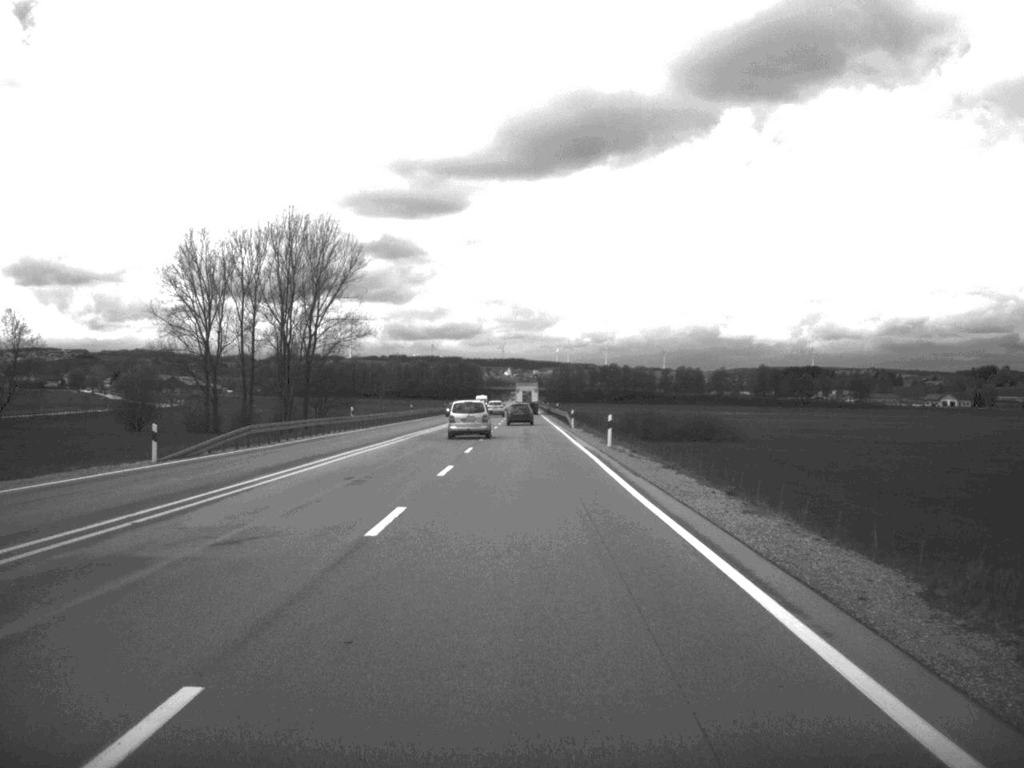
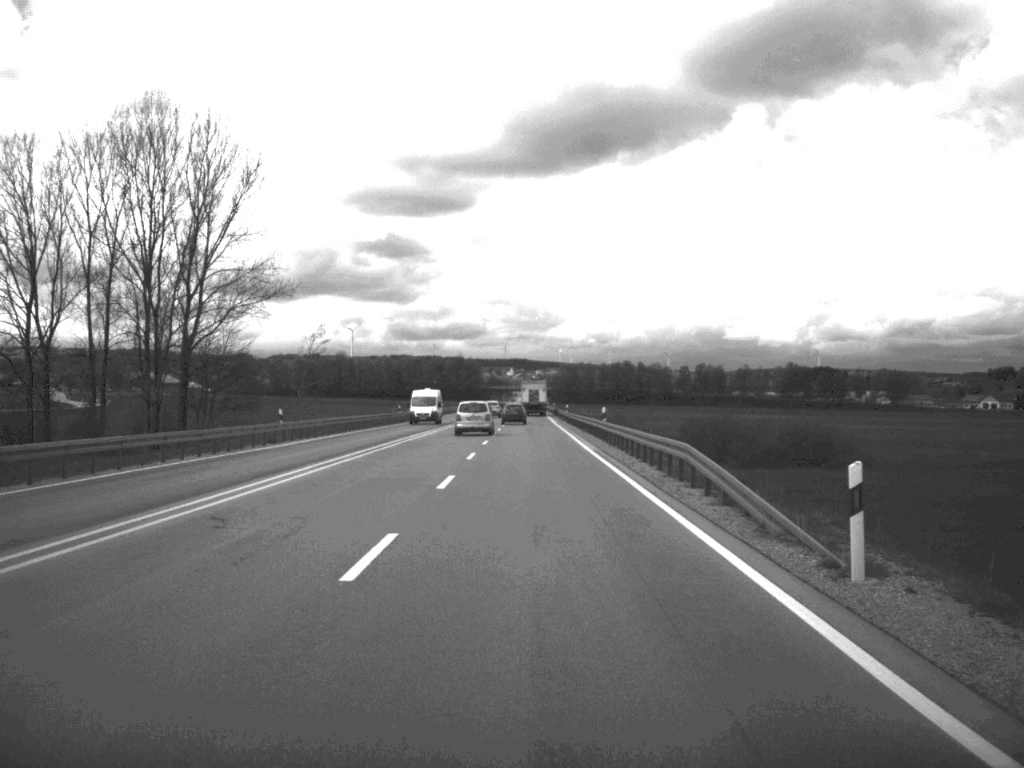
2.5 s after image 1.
(-0.2, +63.2) m; 0°
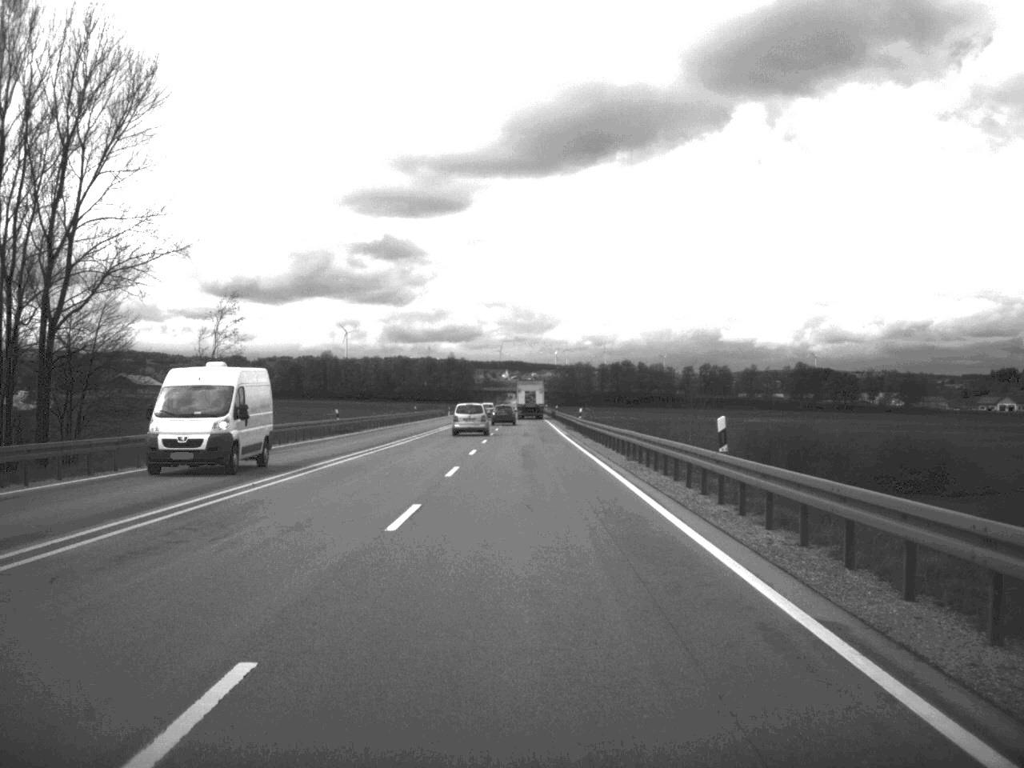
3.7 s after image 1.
(0.0, +31.6) m; 0°
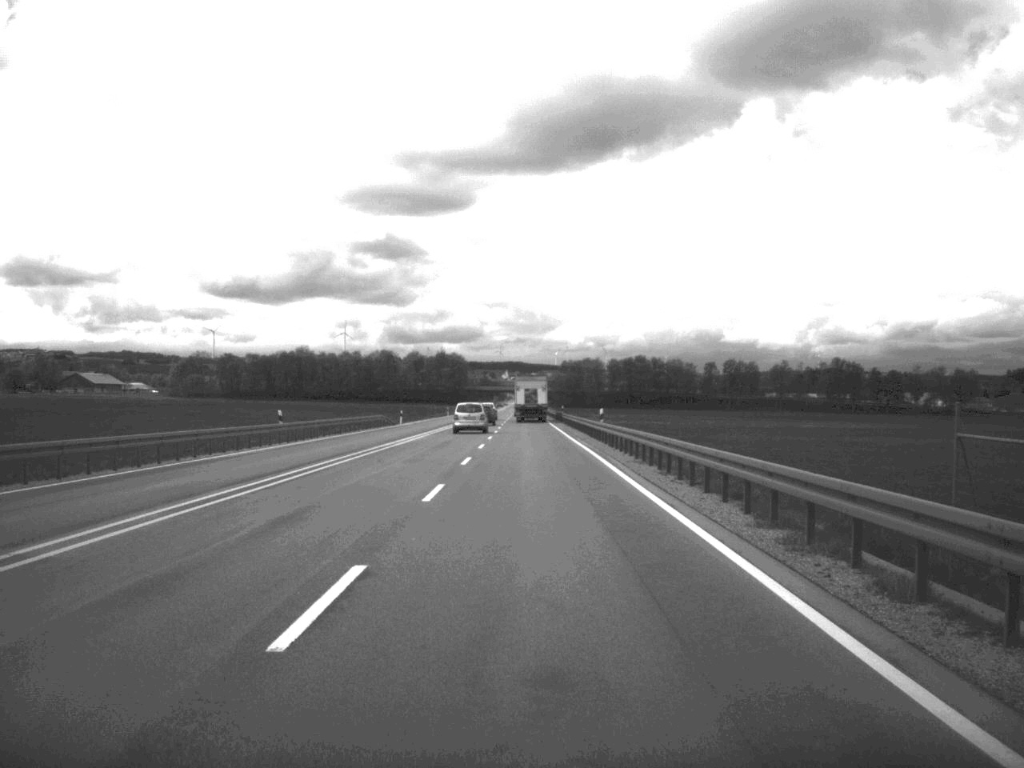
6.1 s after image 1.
(-0.3, +67.3) m; 0°
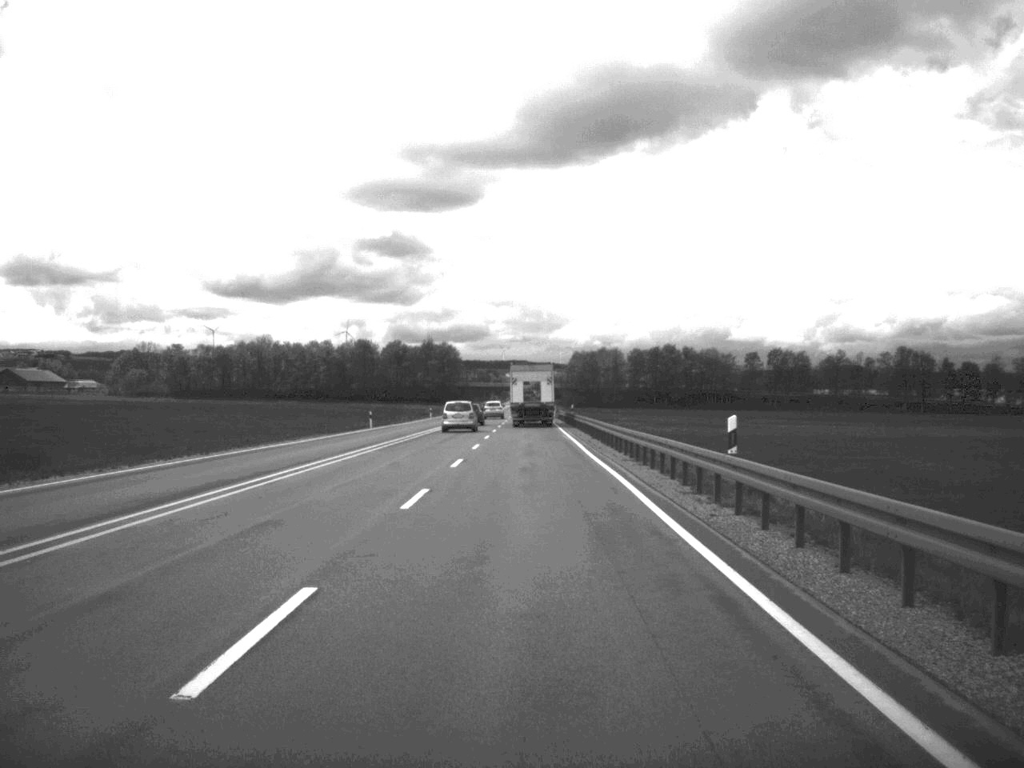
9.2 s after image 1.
(0.0, +85.2) m; 0°
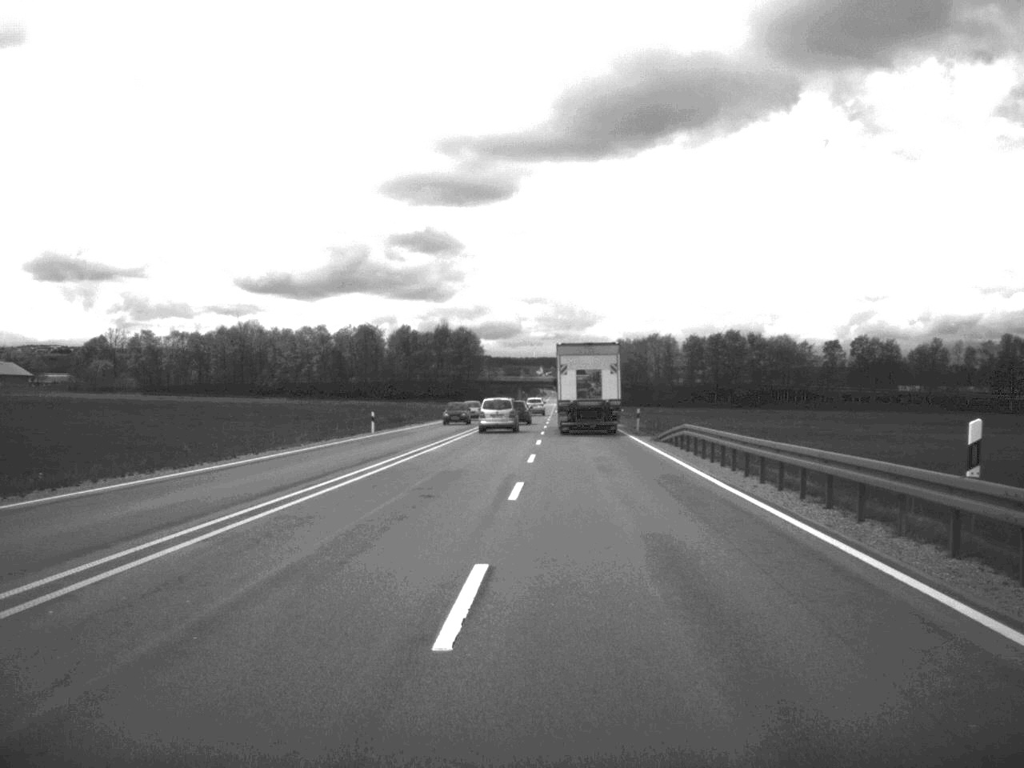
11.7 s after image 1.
(-1.0, +70.4) m; -2°
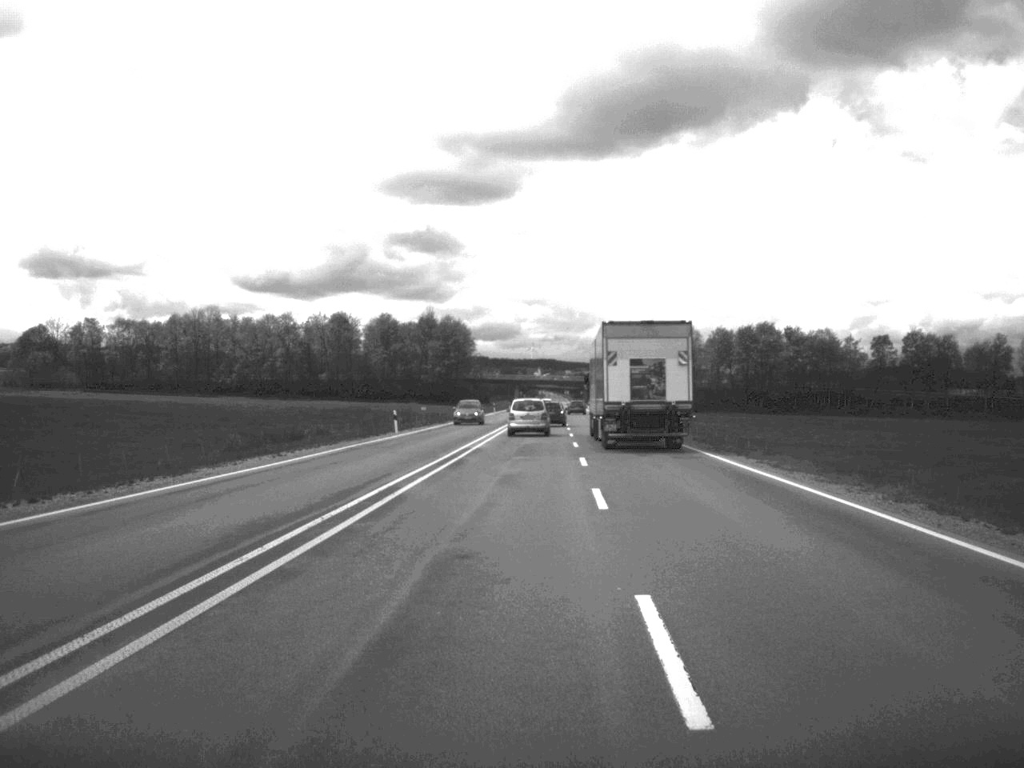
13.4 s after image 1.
(-0.1, +49.6) m; 0°
